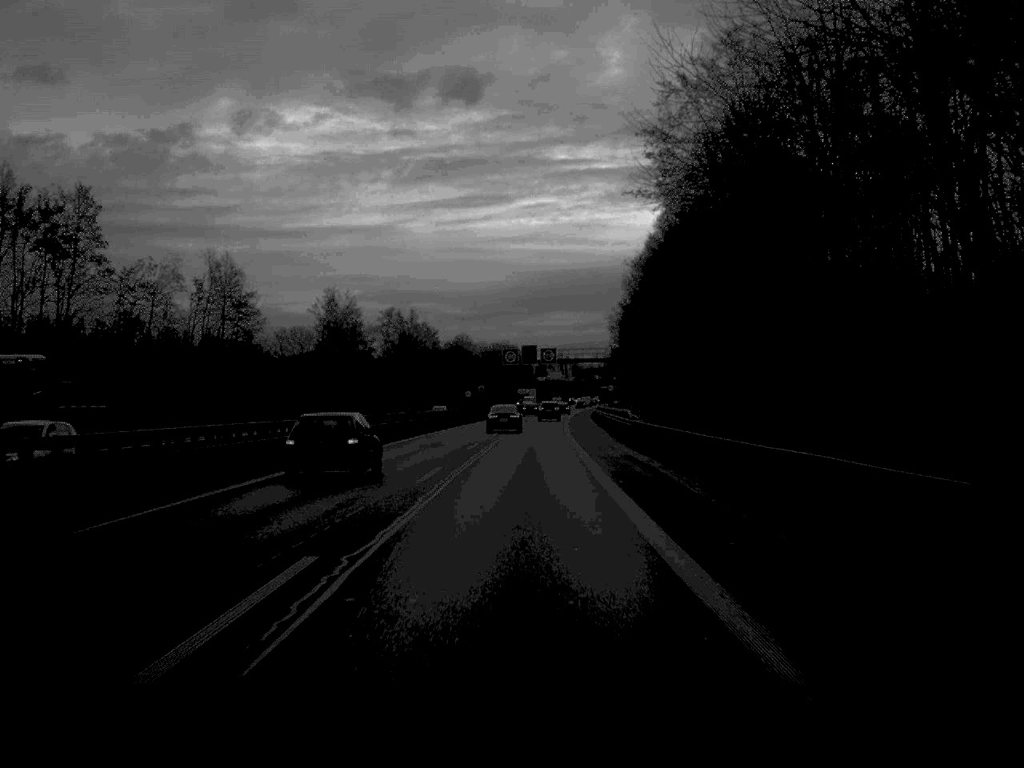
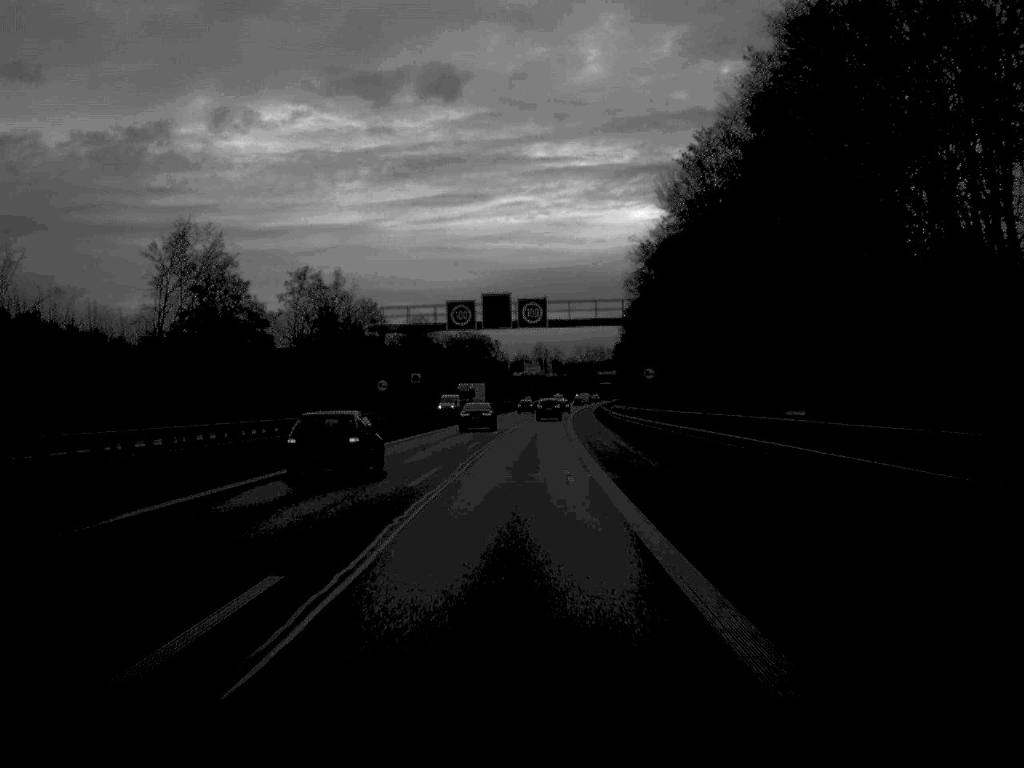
(+0.6, +56.1) m; +1°
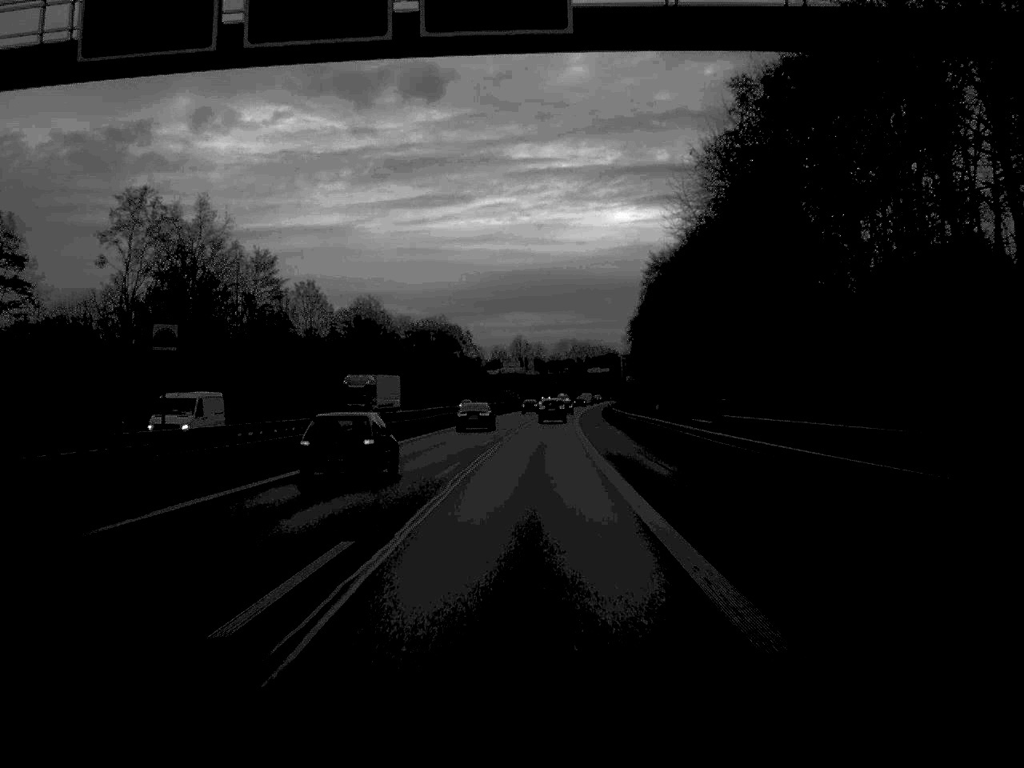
(+0.4, +51.6) m; +1°
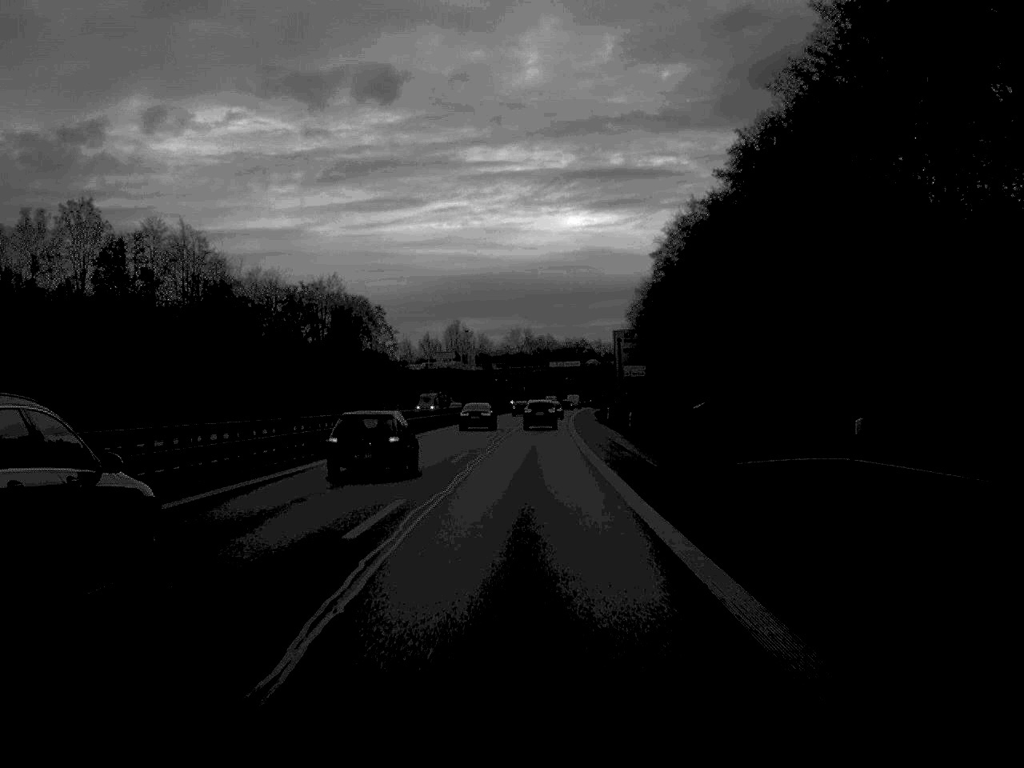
(+1.7, +84.6) m; +2°
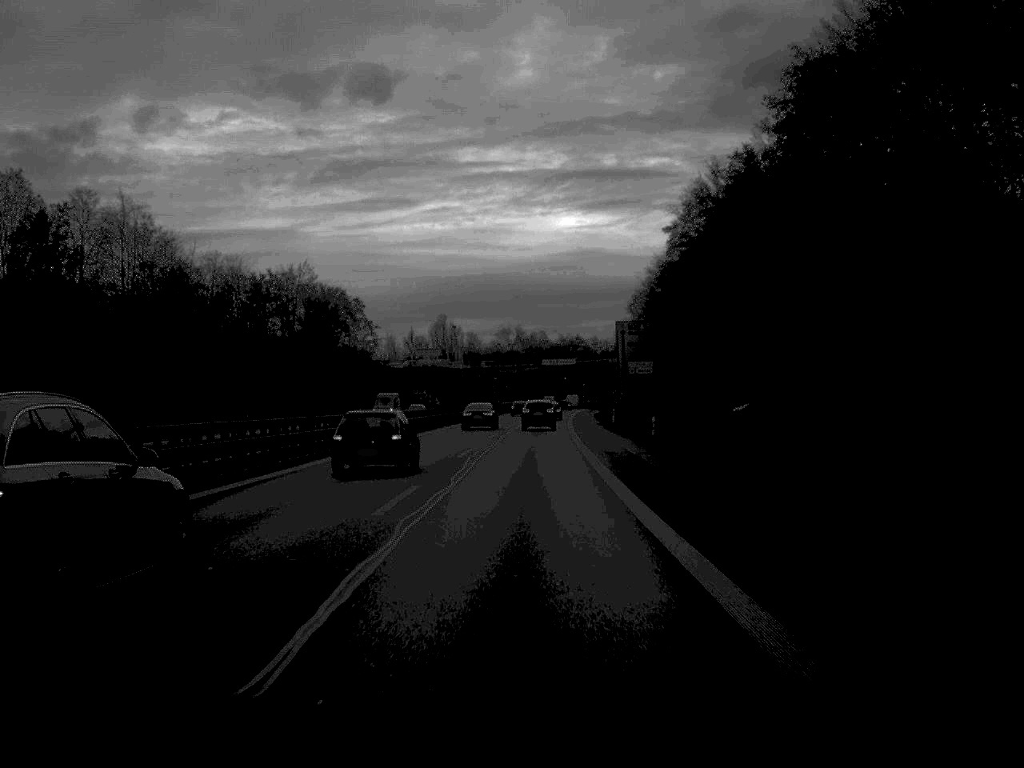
(+0.1, +15.2) m; 0°
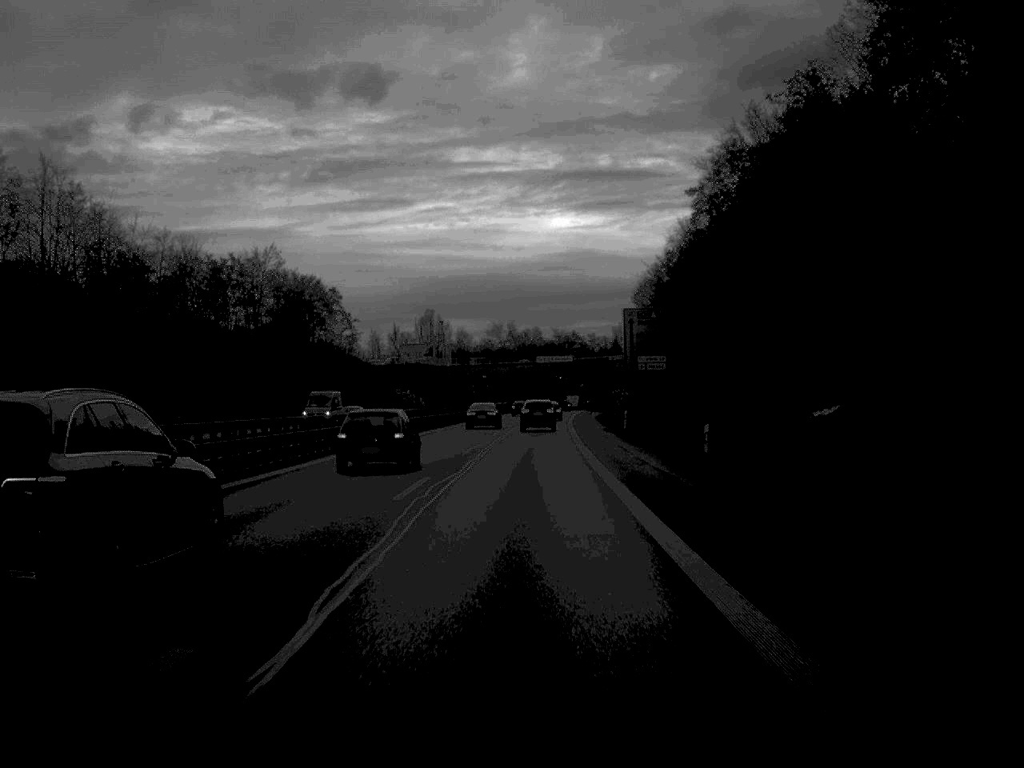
(+0.1, +15.7) m; 0°
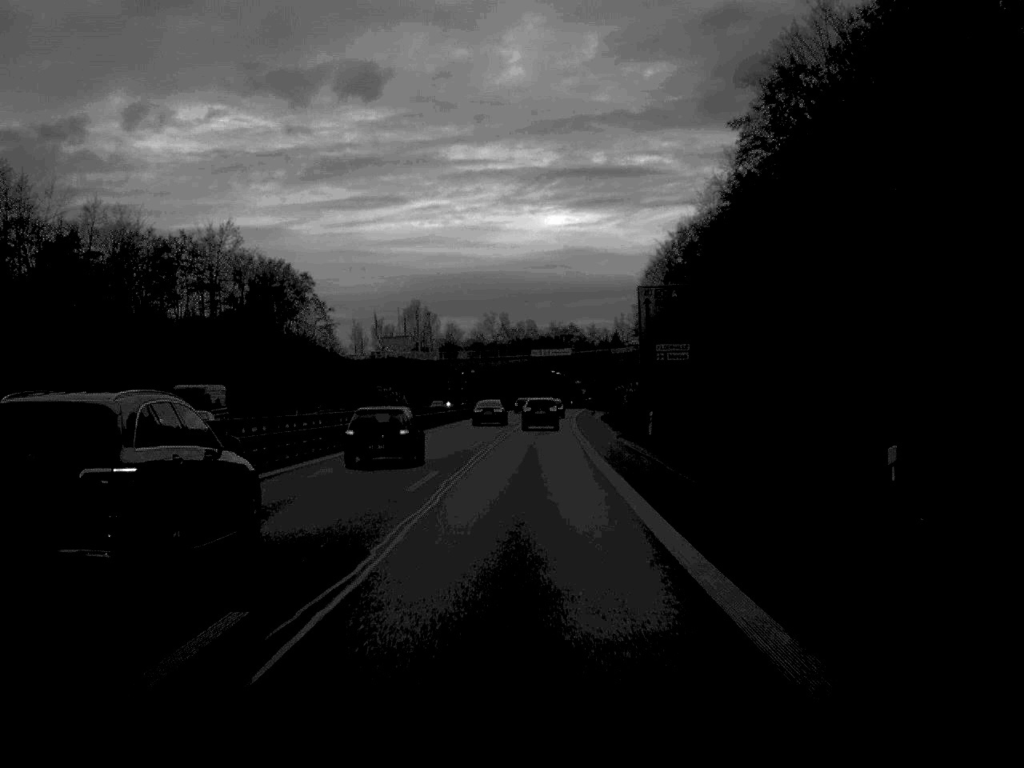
(0.0, +16.8) m; 0°
